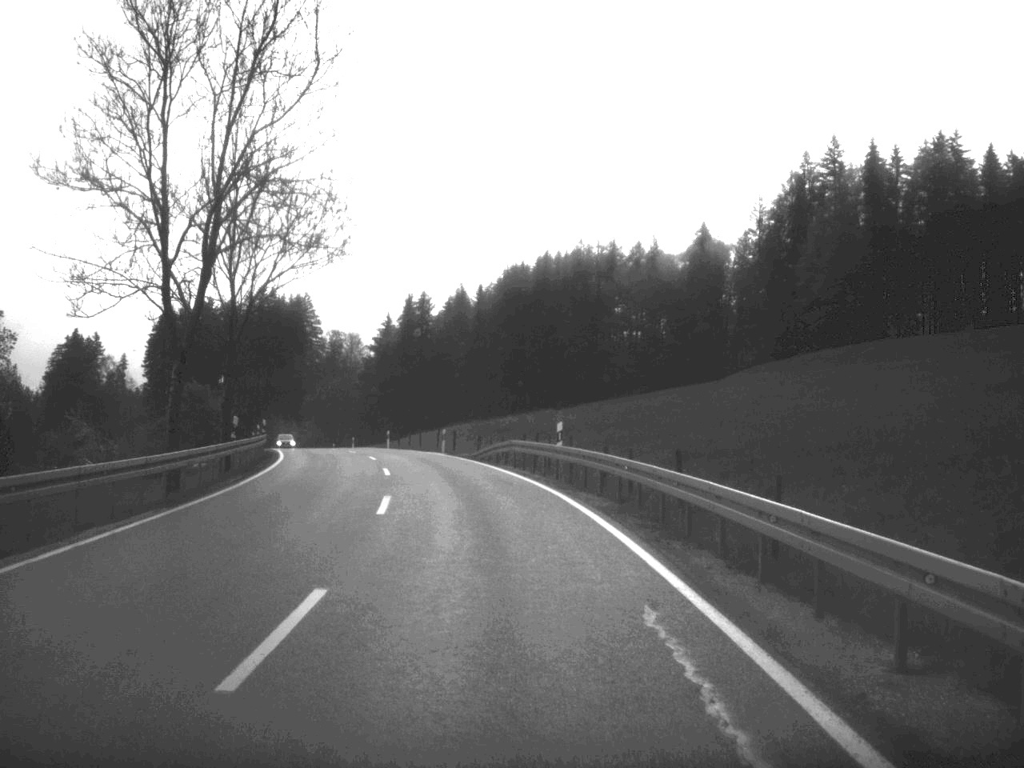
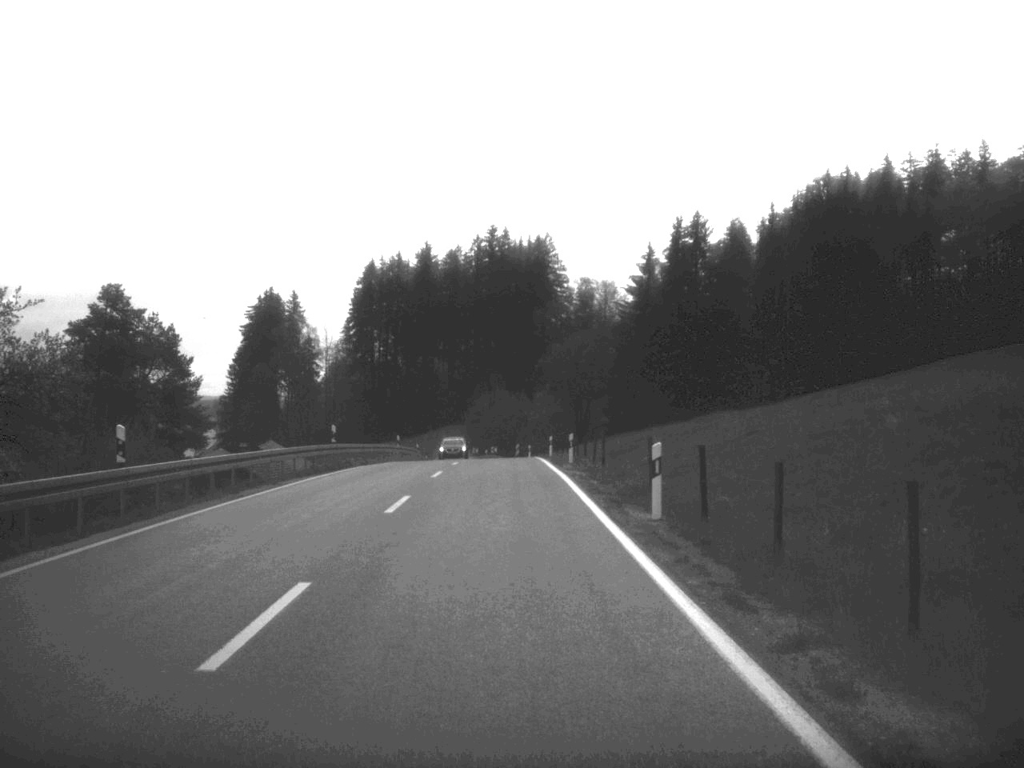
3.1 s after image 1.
(-6.2, +57.7) m; -12°
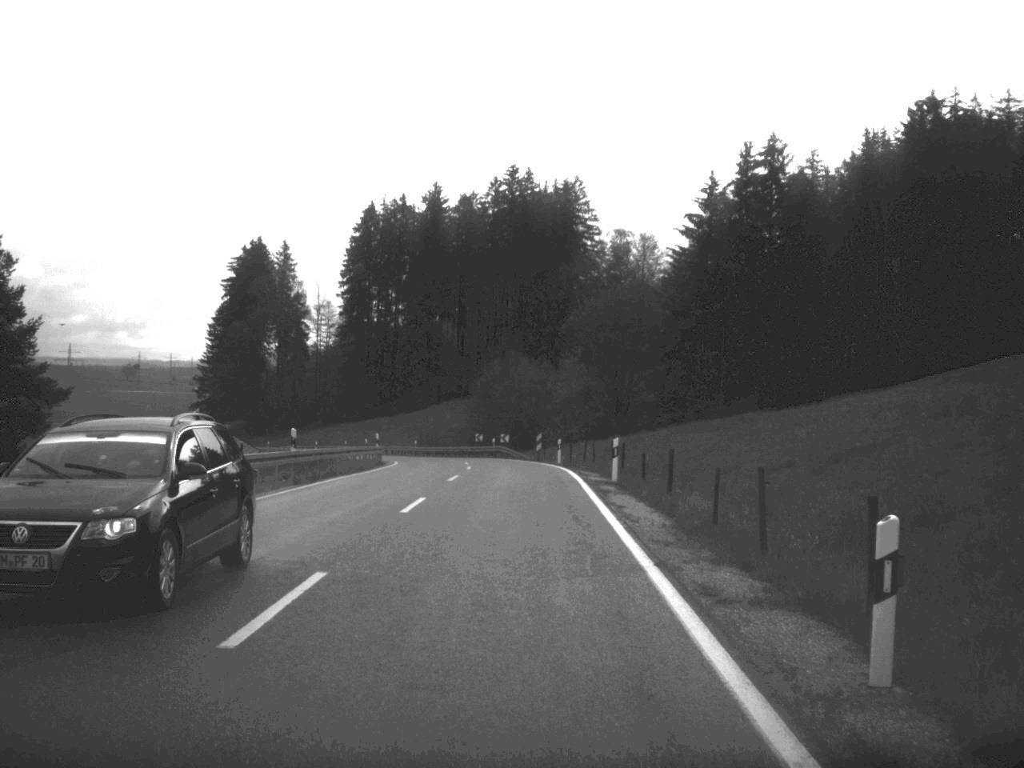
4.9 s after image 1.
(-0.4, +34.6) m; -1°
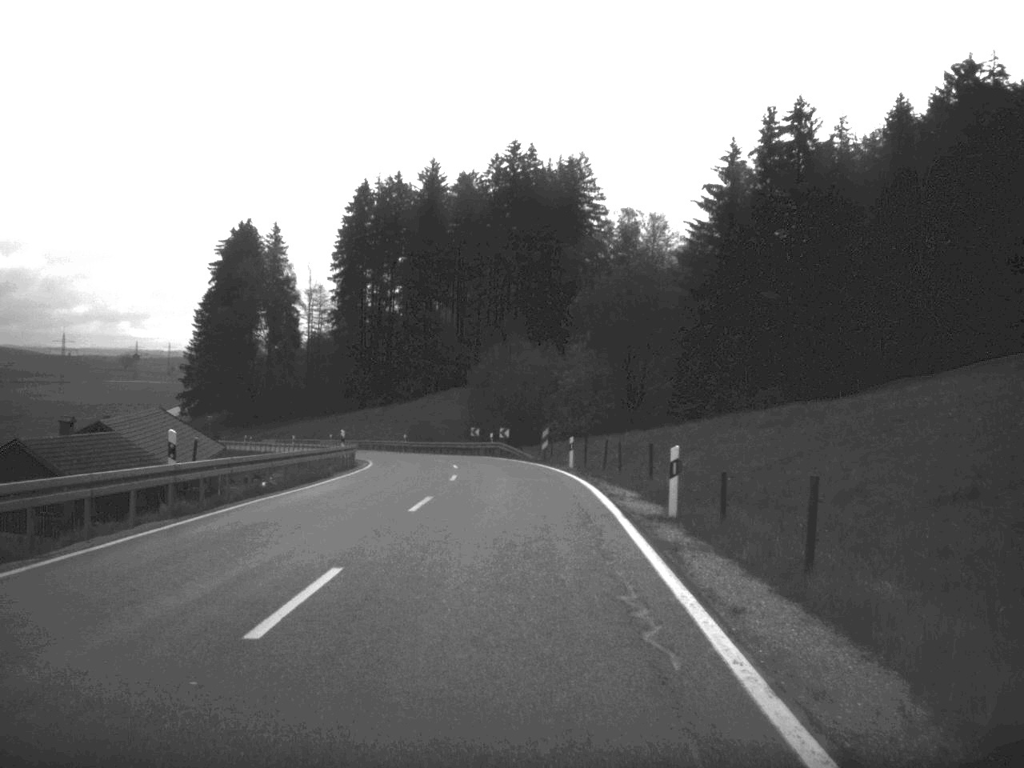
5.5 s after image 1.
(0.0, +11.3) m; 0°
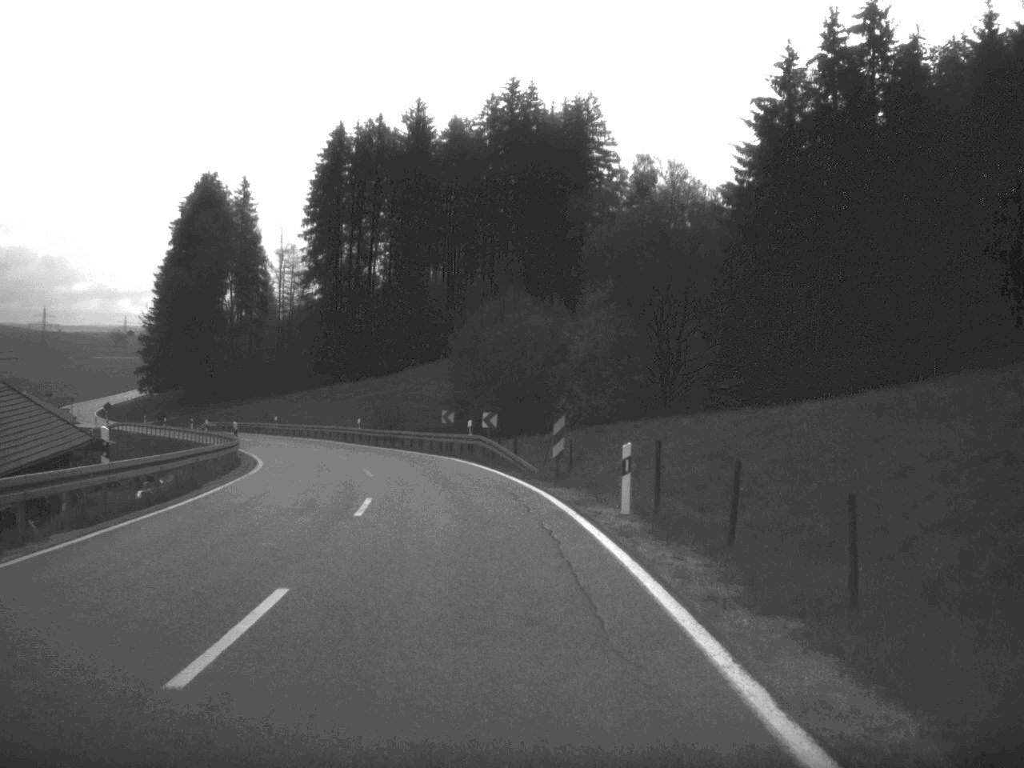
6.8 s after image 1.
(+0.1, +24.9) m; 0°
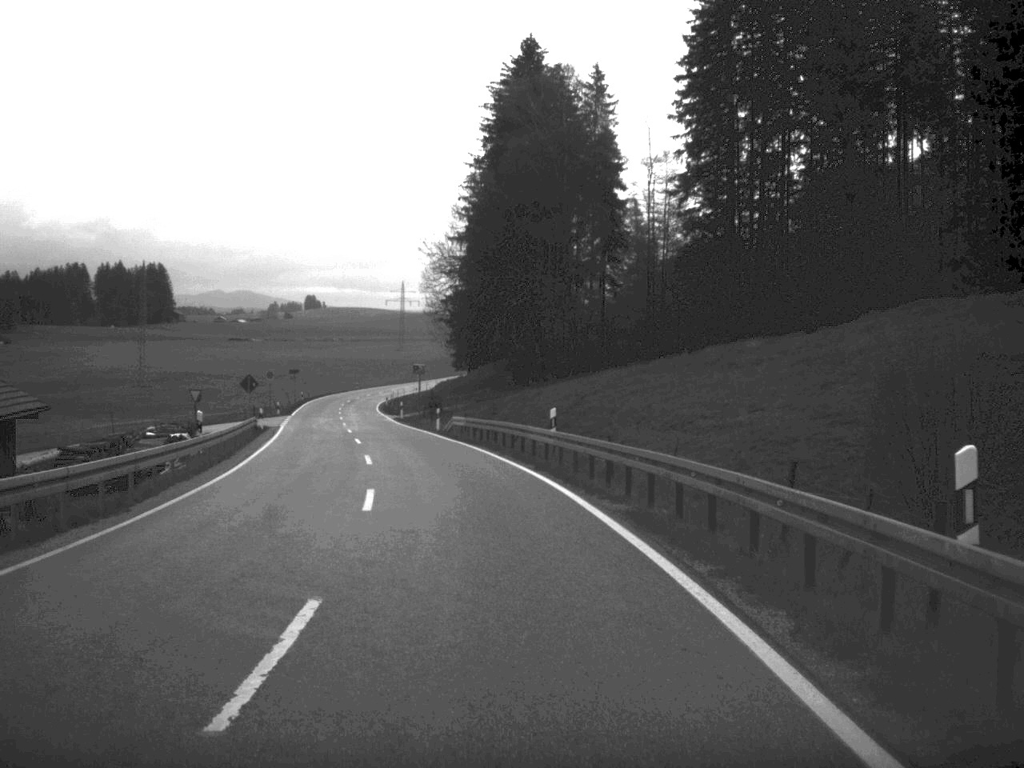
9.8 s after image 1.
(-8.8, +58.9) m; -18°
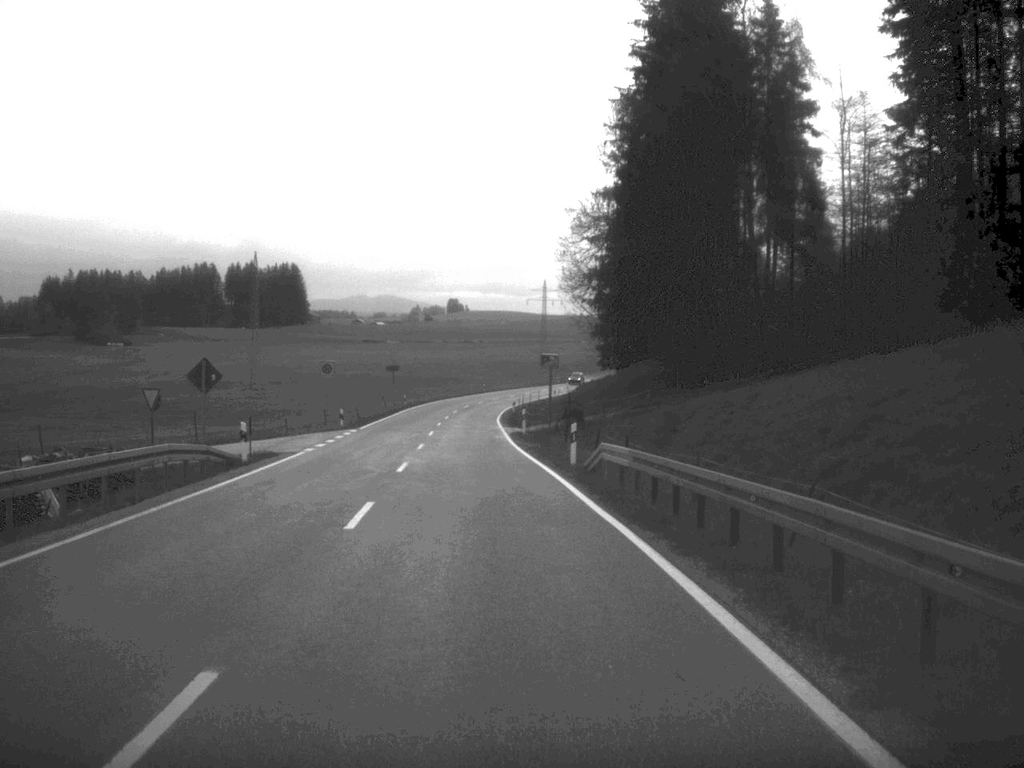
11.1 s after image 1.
(-1.5, +26.2) m; -7°
